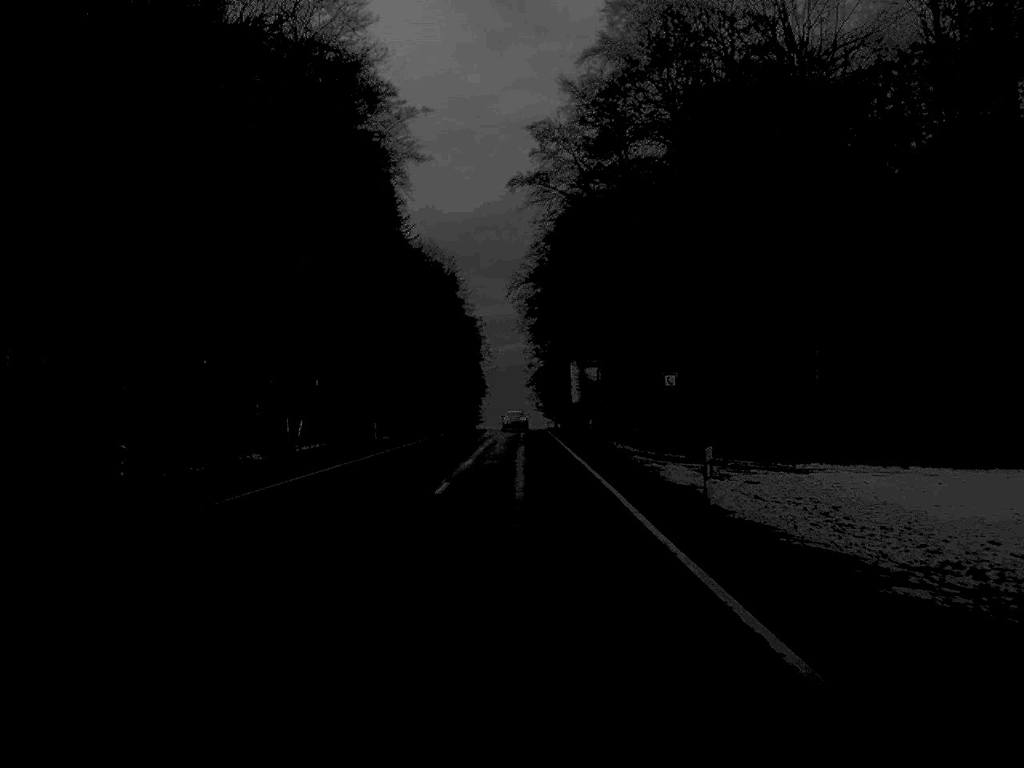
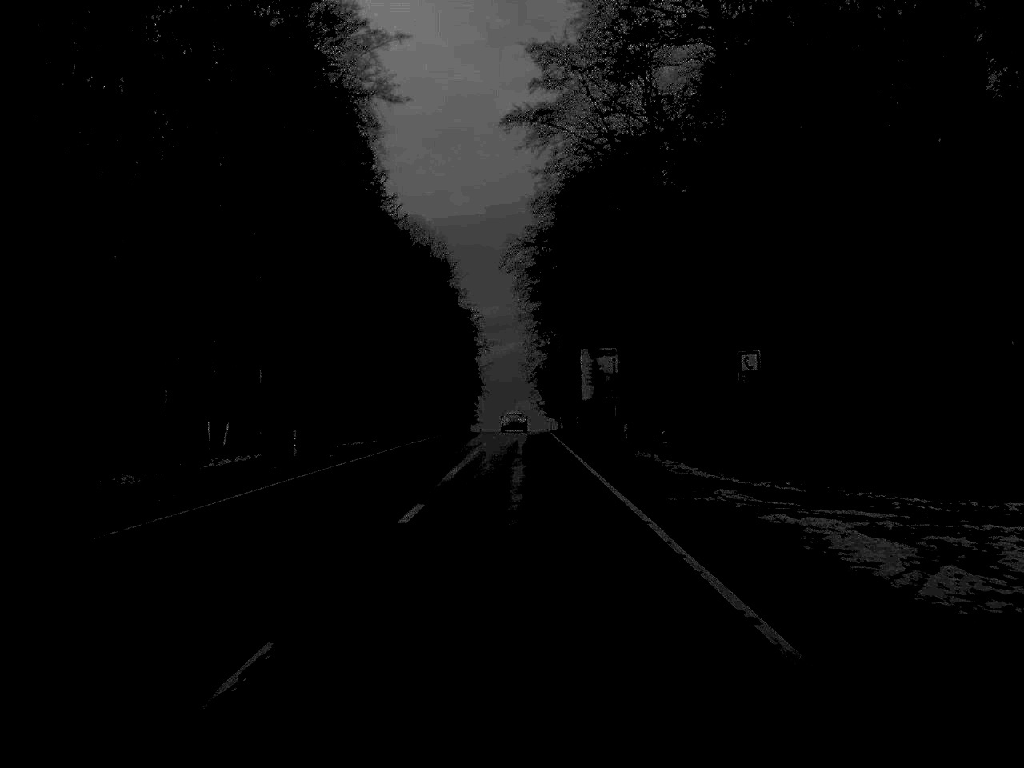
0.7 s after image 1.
(0.0, +18.3) m; 0°
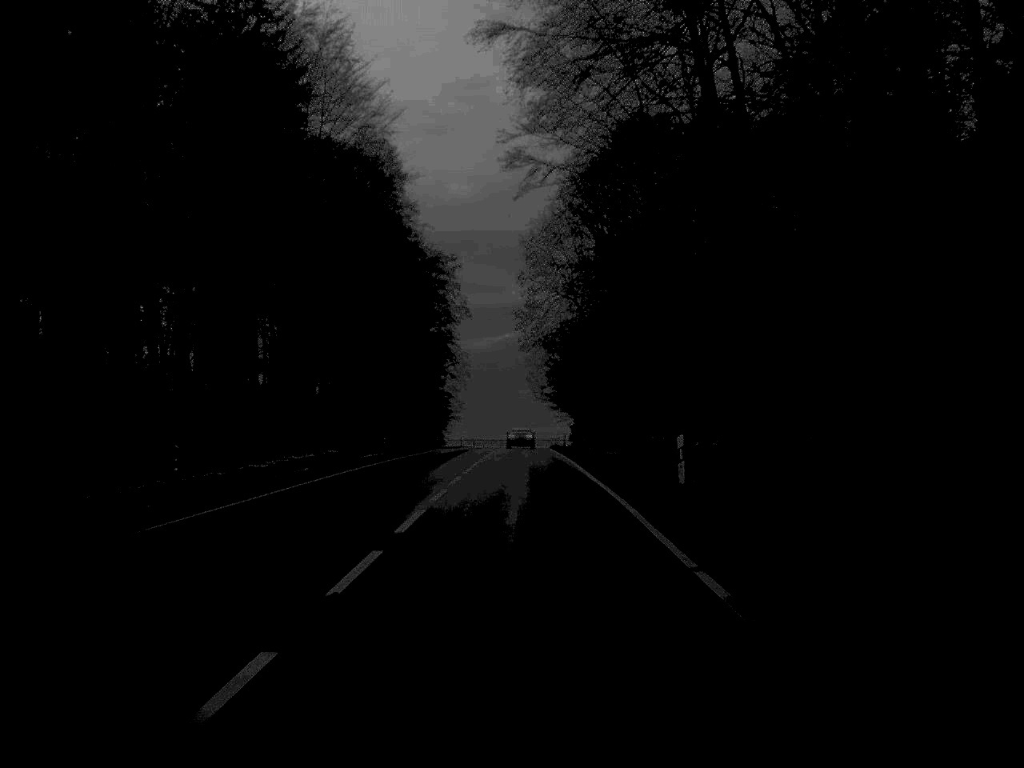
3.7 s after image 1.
(0.0, +78.1) m; 0°
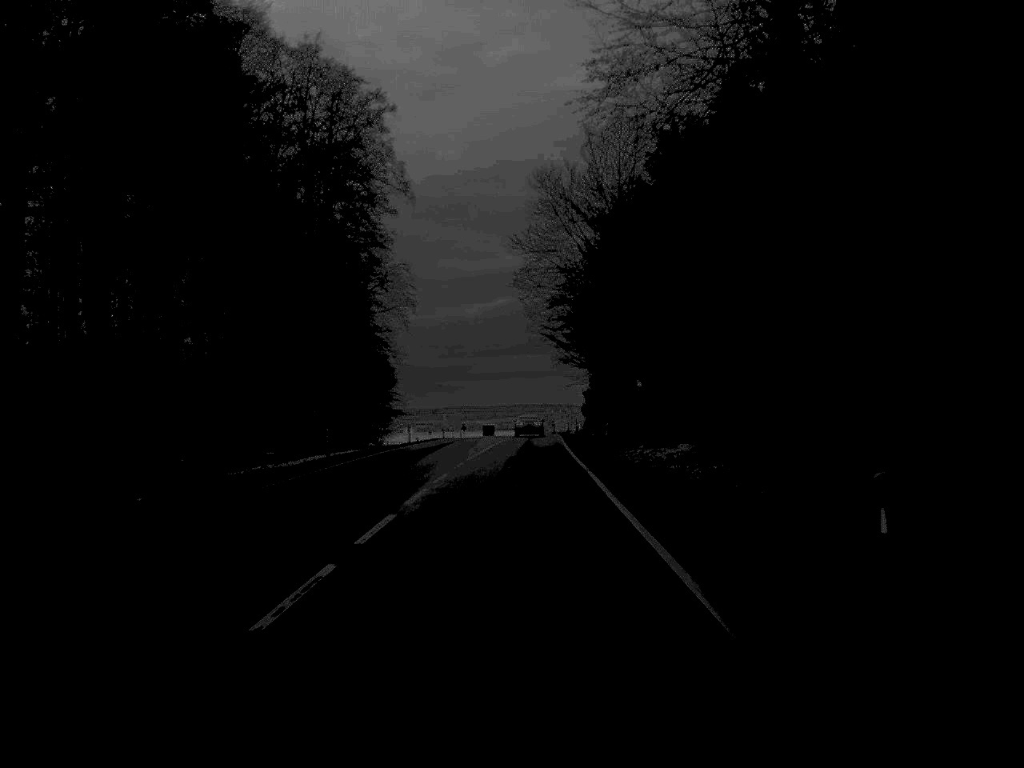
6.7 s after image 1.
(0.0, +79.0) m; 0°
